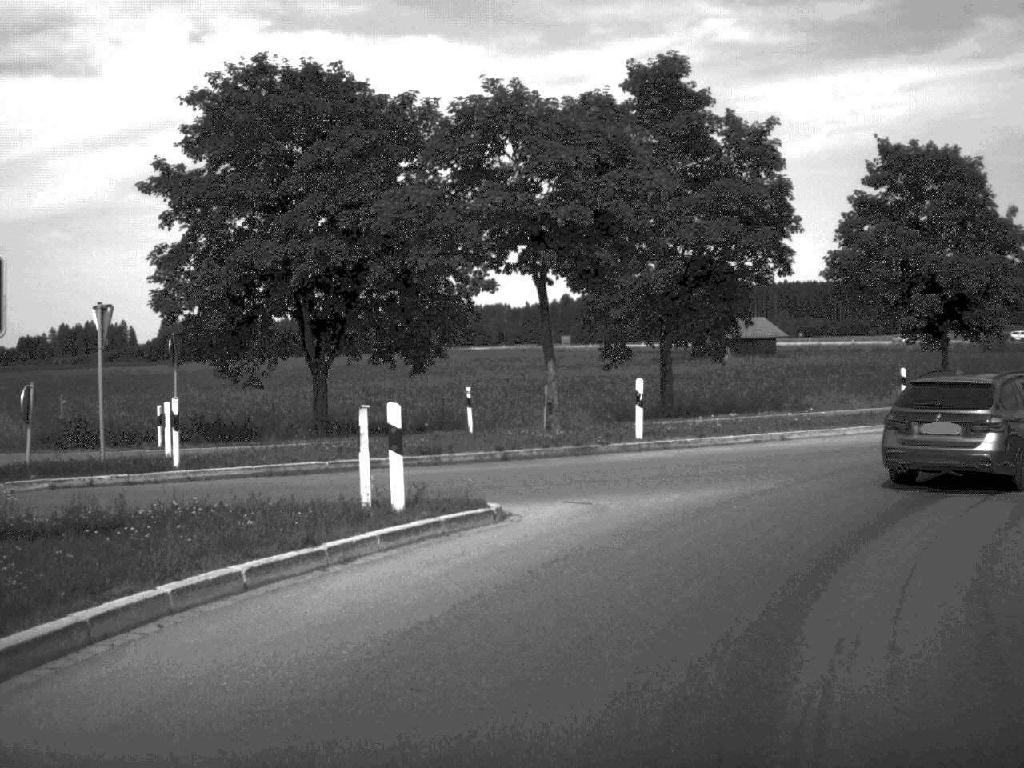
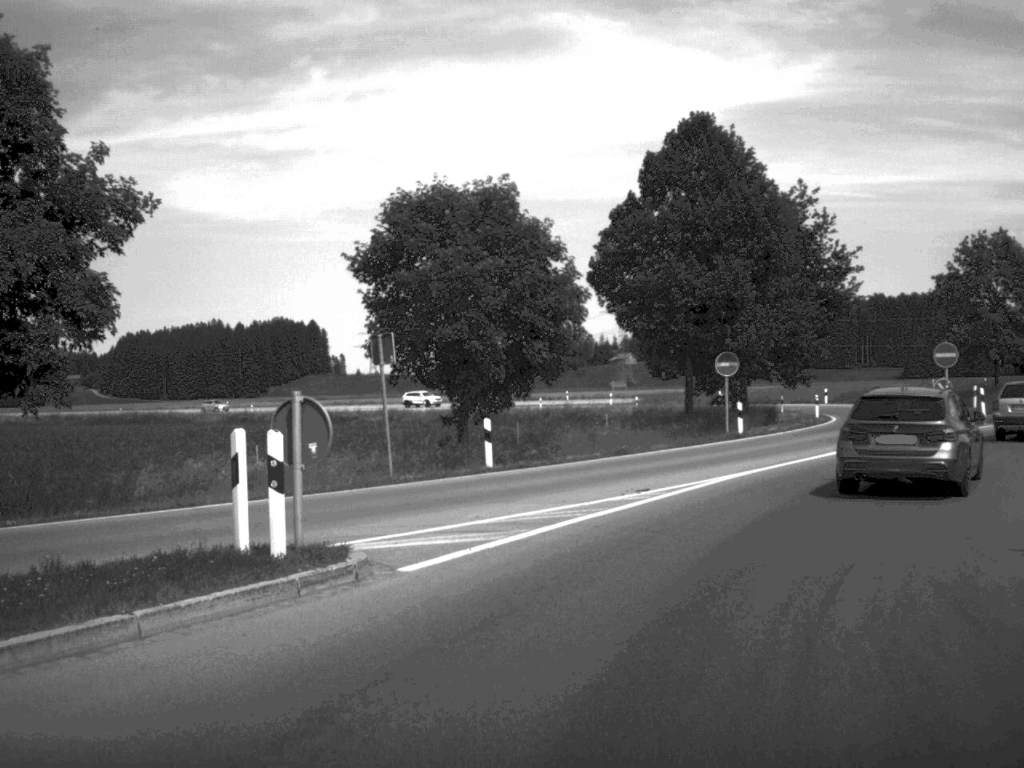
(+6.9, +18.6) m; +40°
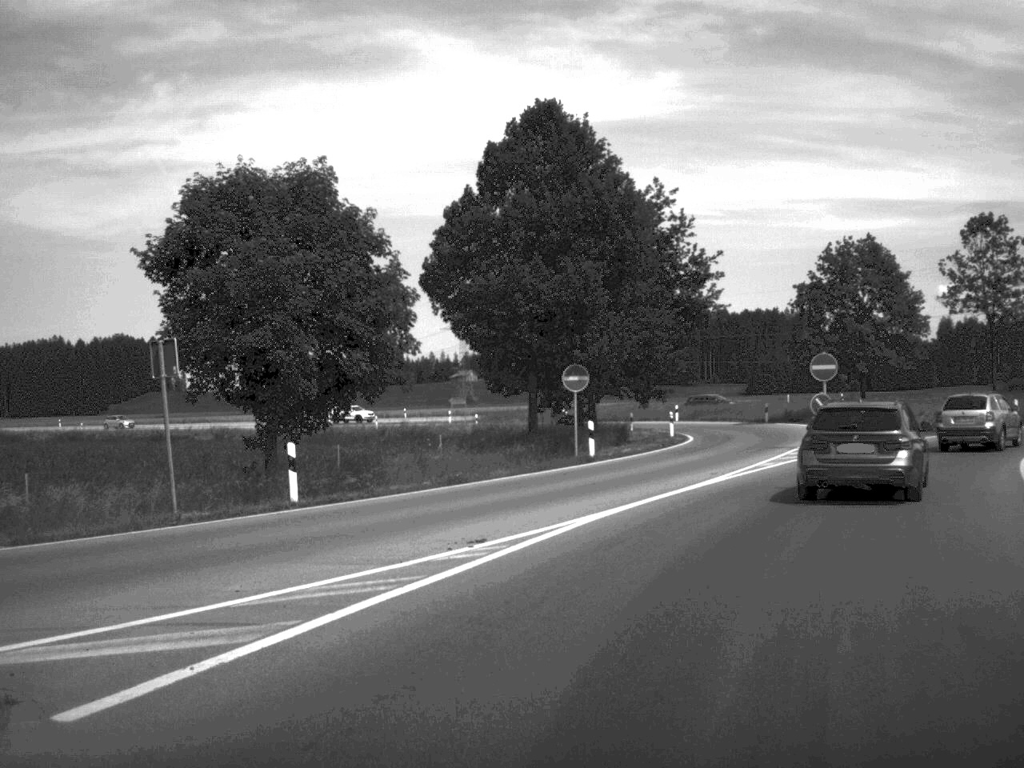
(+0.3, +4.4) m; +7°
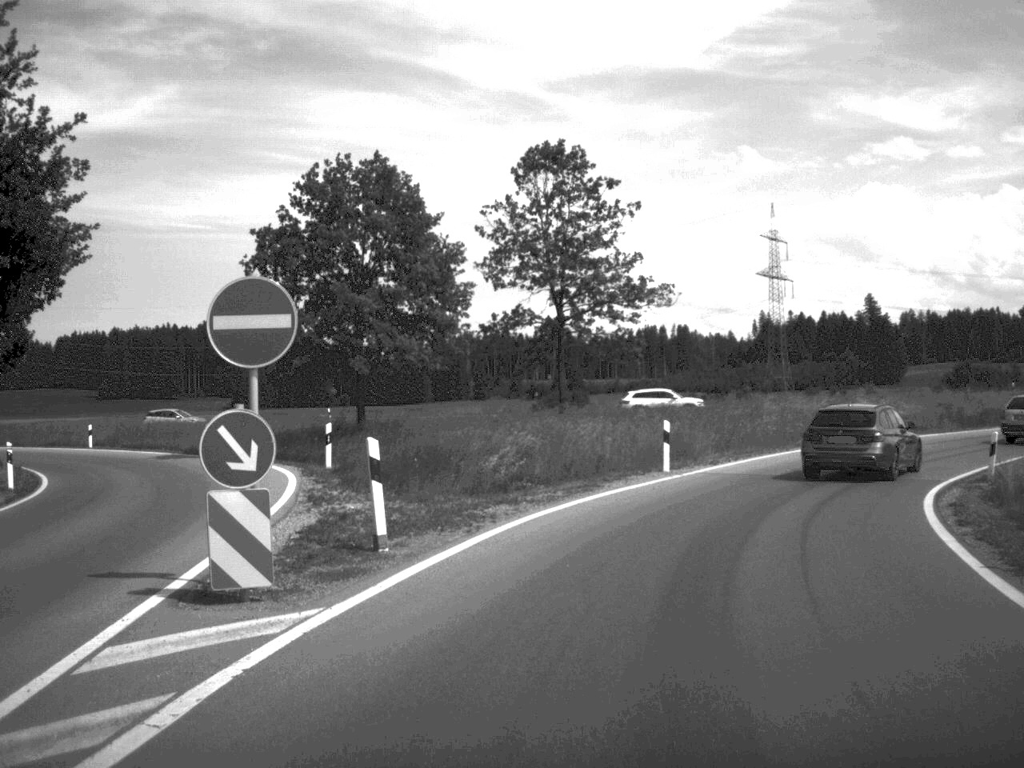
(+5.4, +23.8) m; +23°
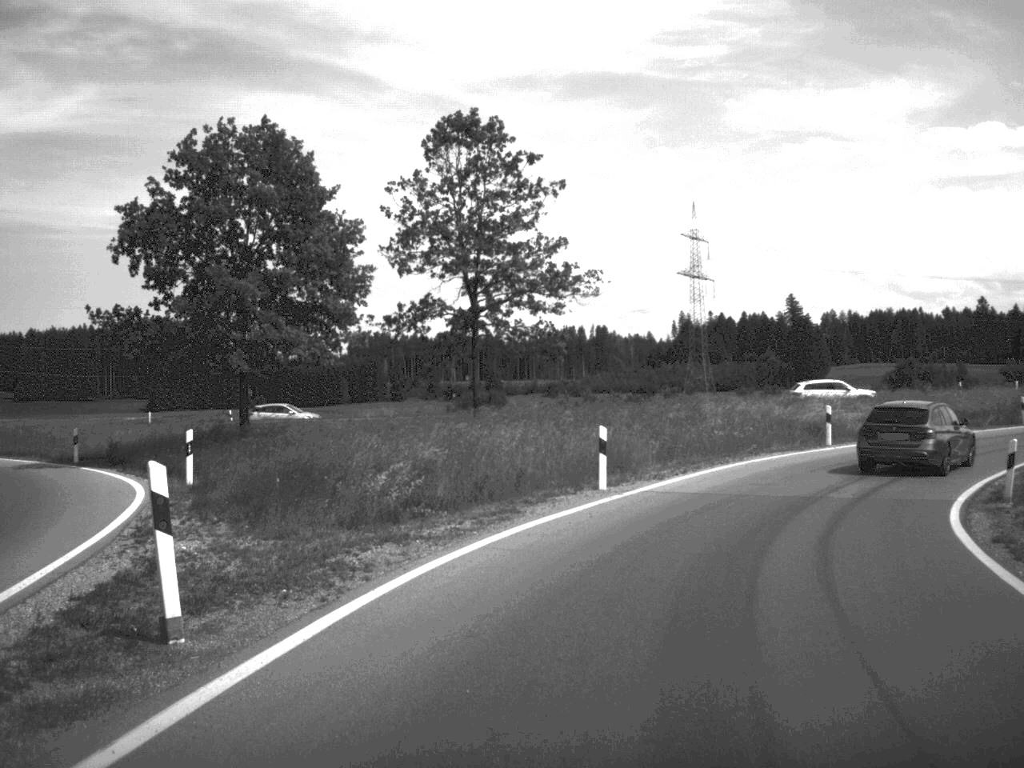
(+0.2, +5.1) m; +4°
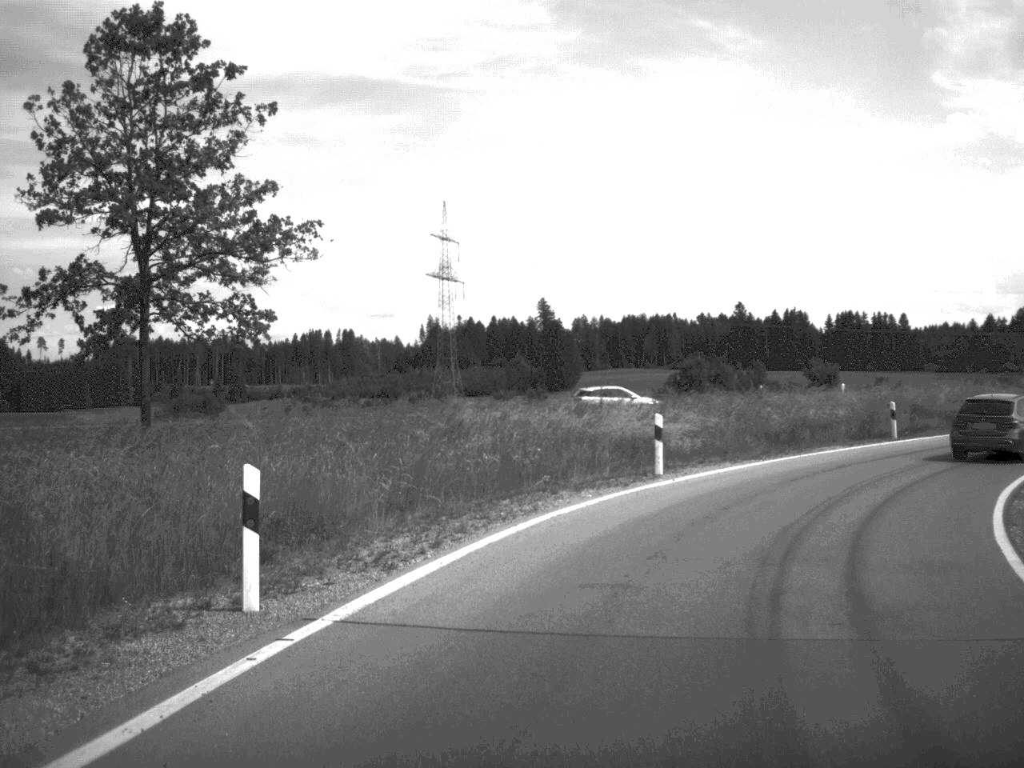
(+1.1, +11.8) m; +11°
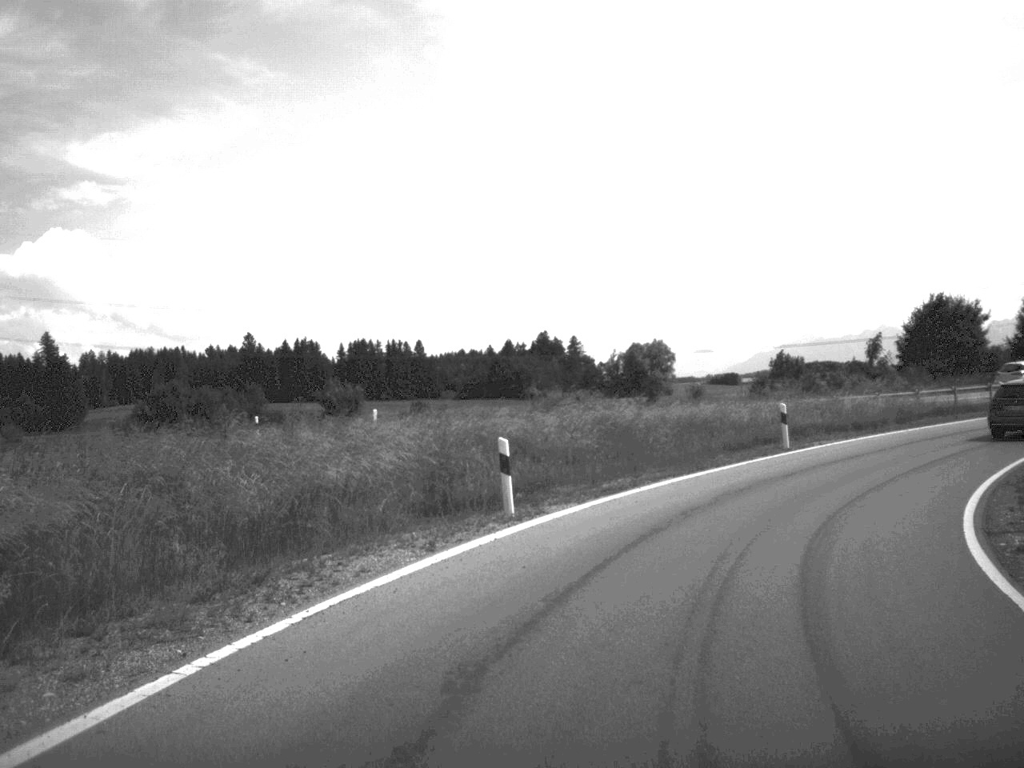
(+3.3, +17.8) m; +22°
